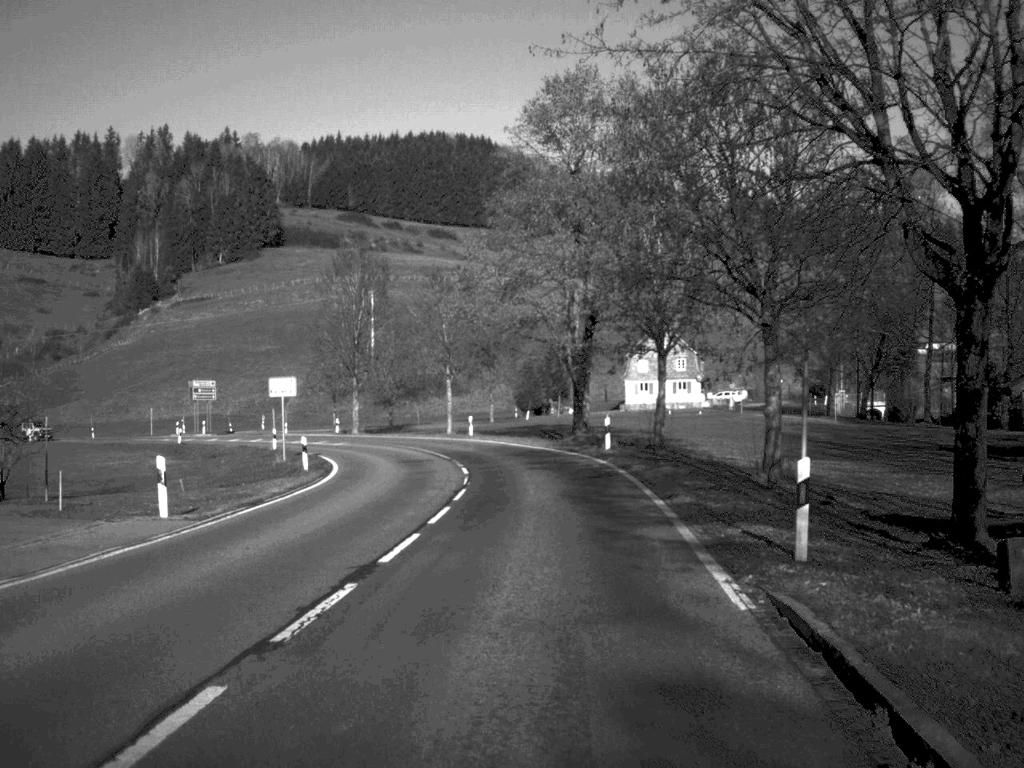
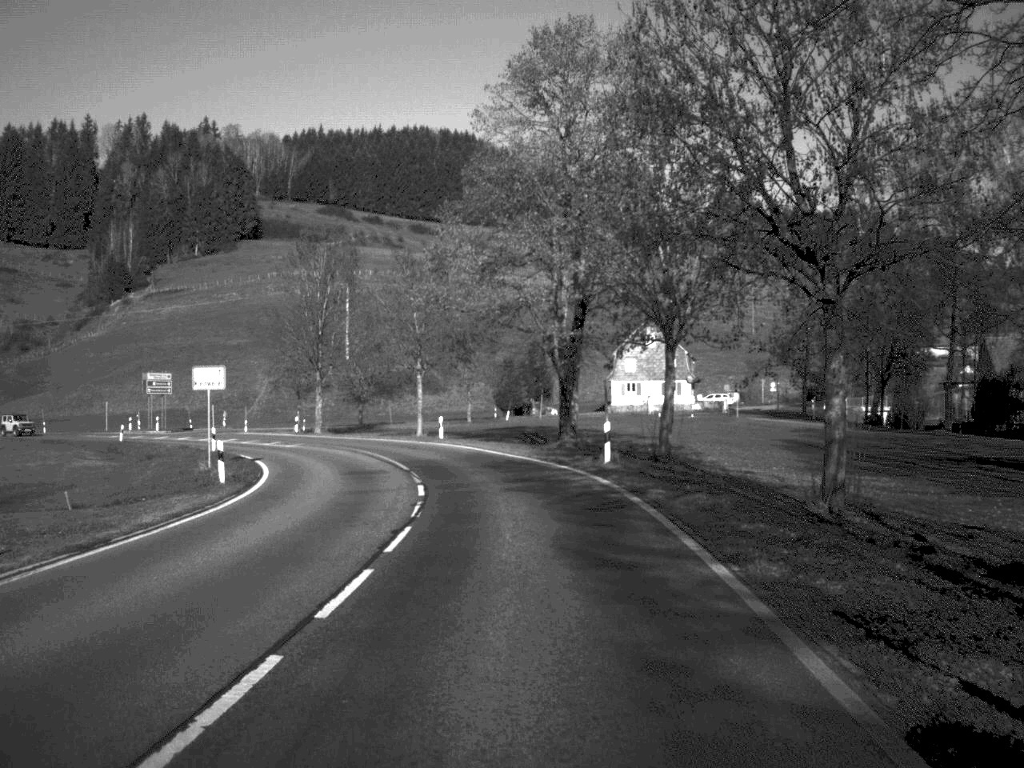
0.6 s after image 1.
(+0.1, +8.0) m; +1°
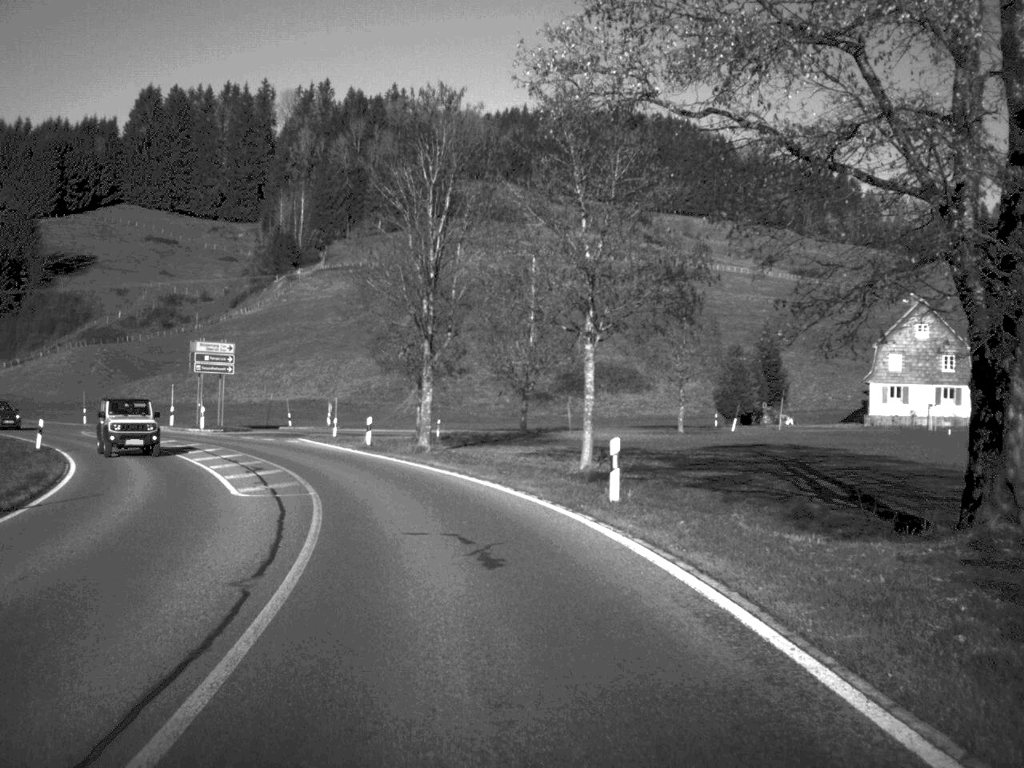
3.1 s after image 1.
(-1.7, +34.1) m; -10°
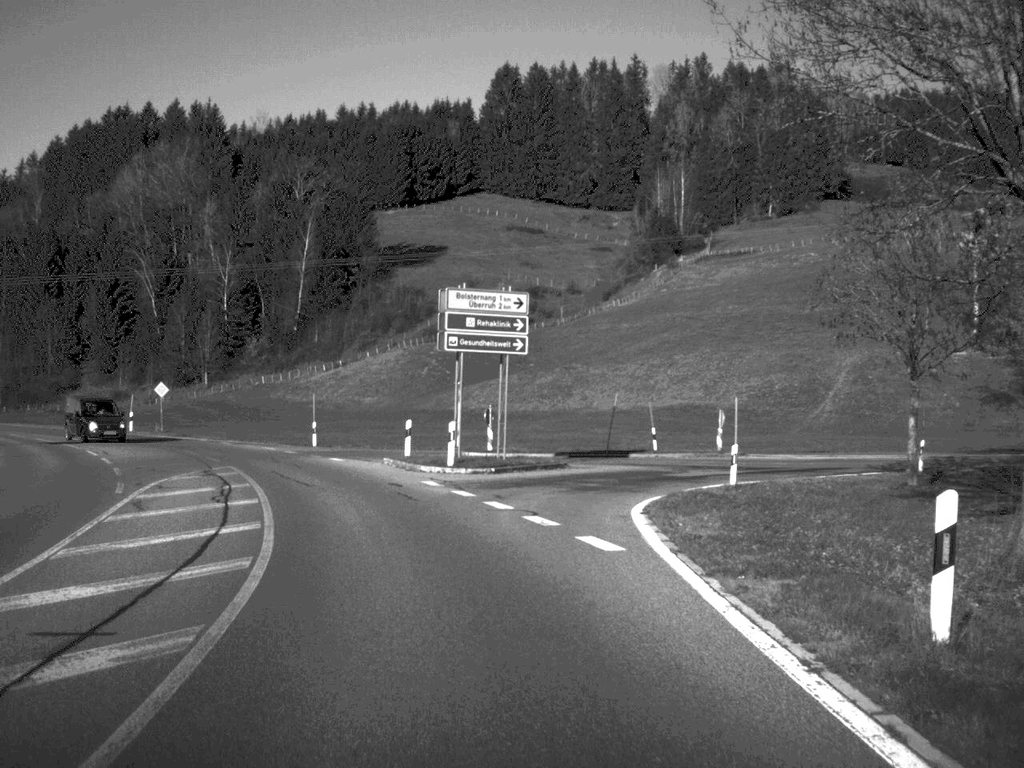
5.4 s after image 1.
(-4.8, +33.4) m; -18°
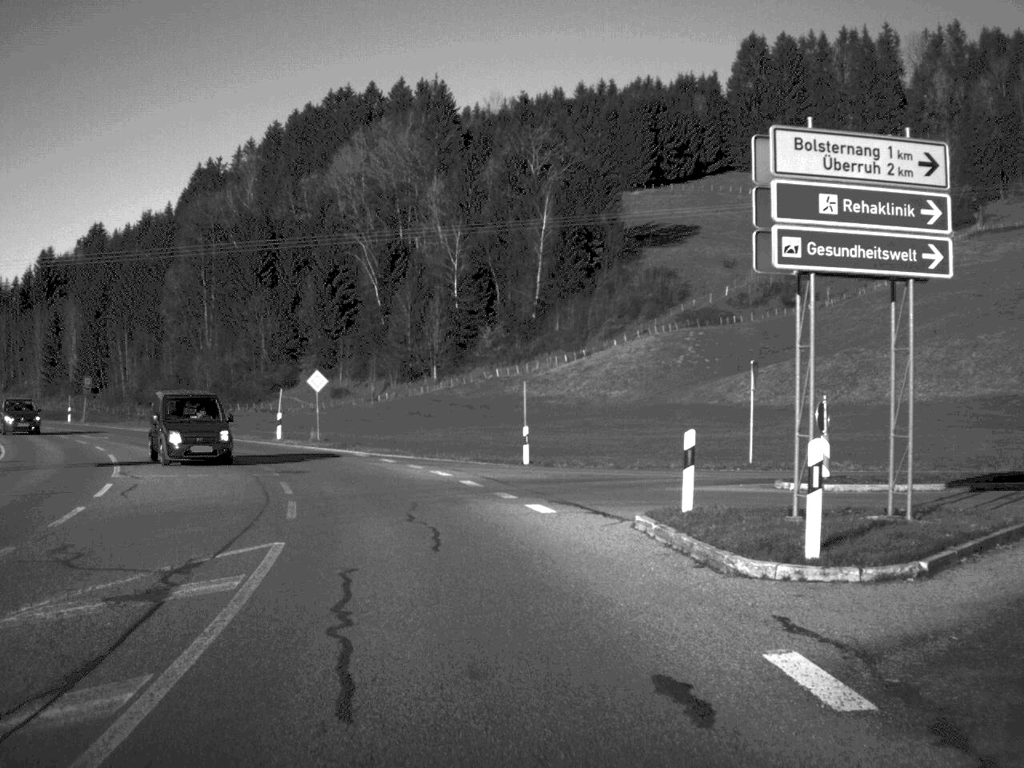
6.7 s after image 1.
(-1.8, +18.7) m; -11°
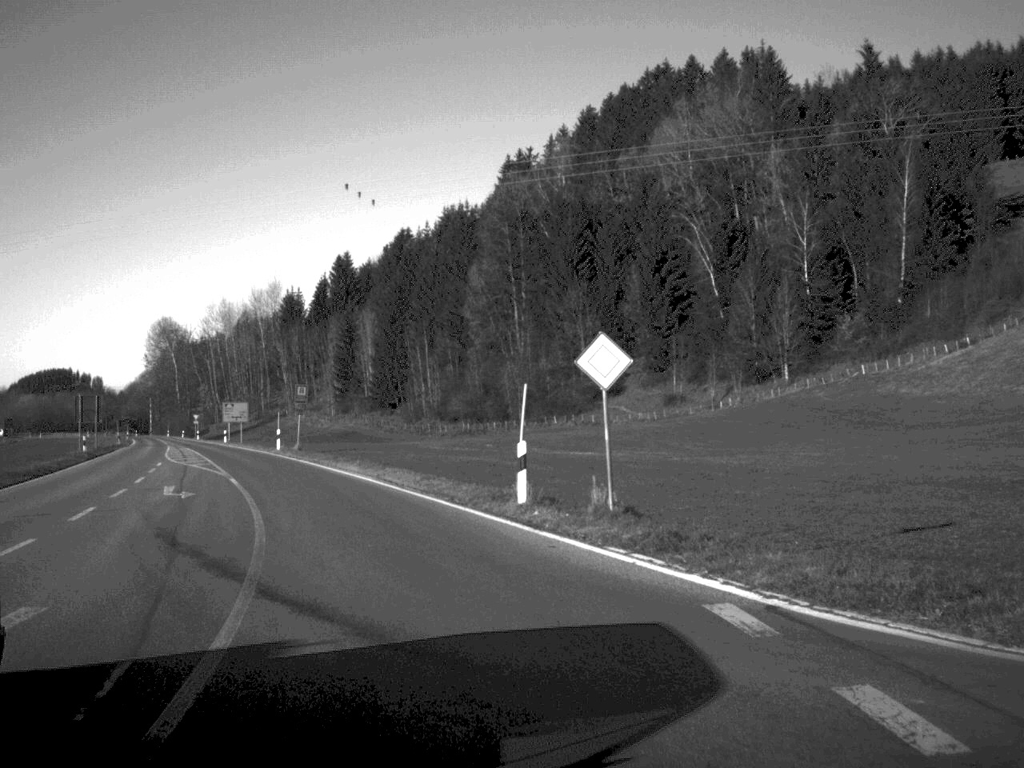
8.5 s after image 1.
(-3.5, +26.9) m; -15°
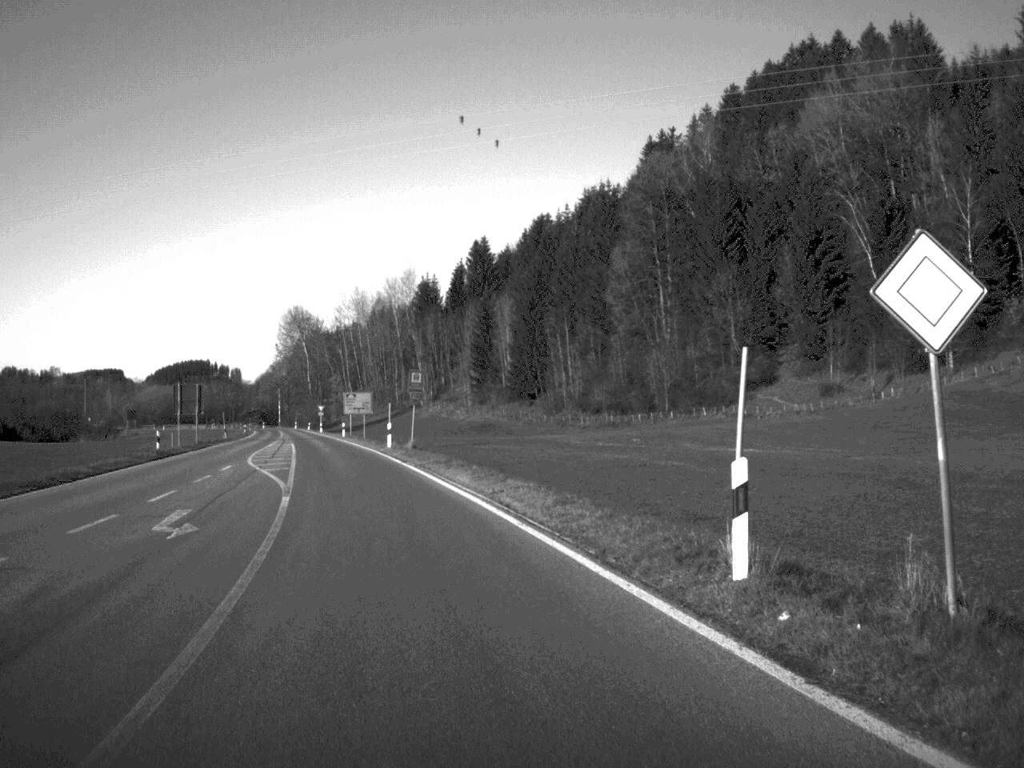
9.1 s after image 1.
(-0.5, +9.6) m; -6°
